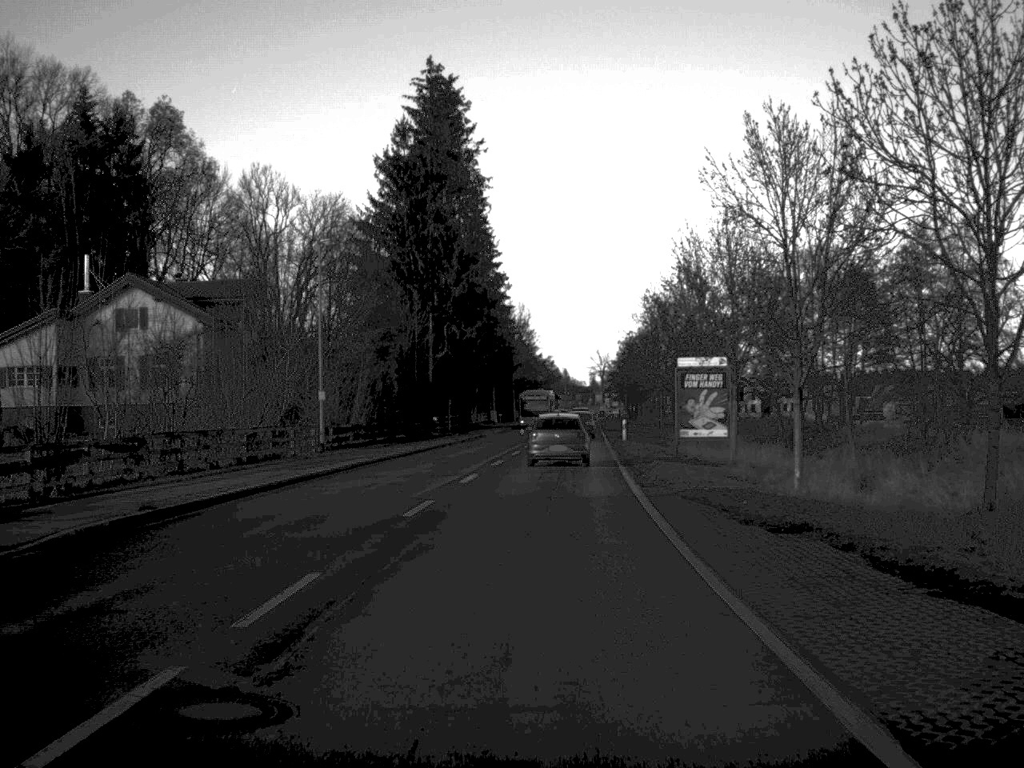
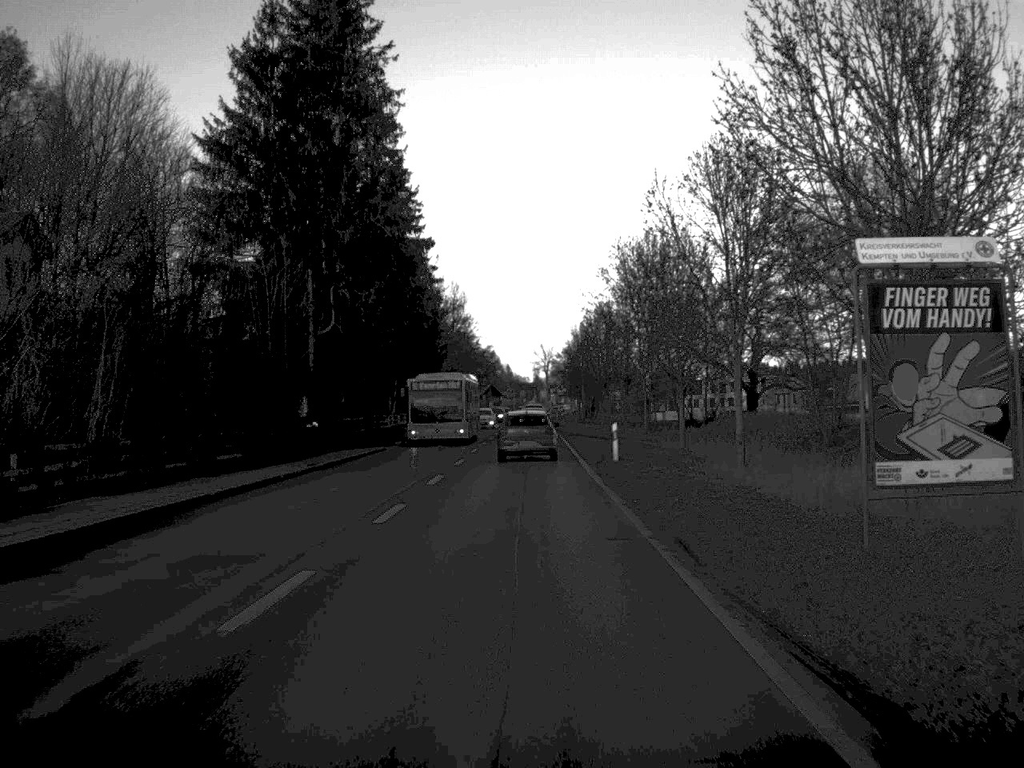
(+0.7, +26.8) m; +2°
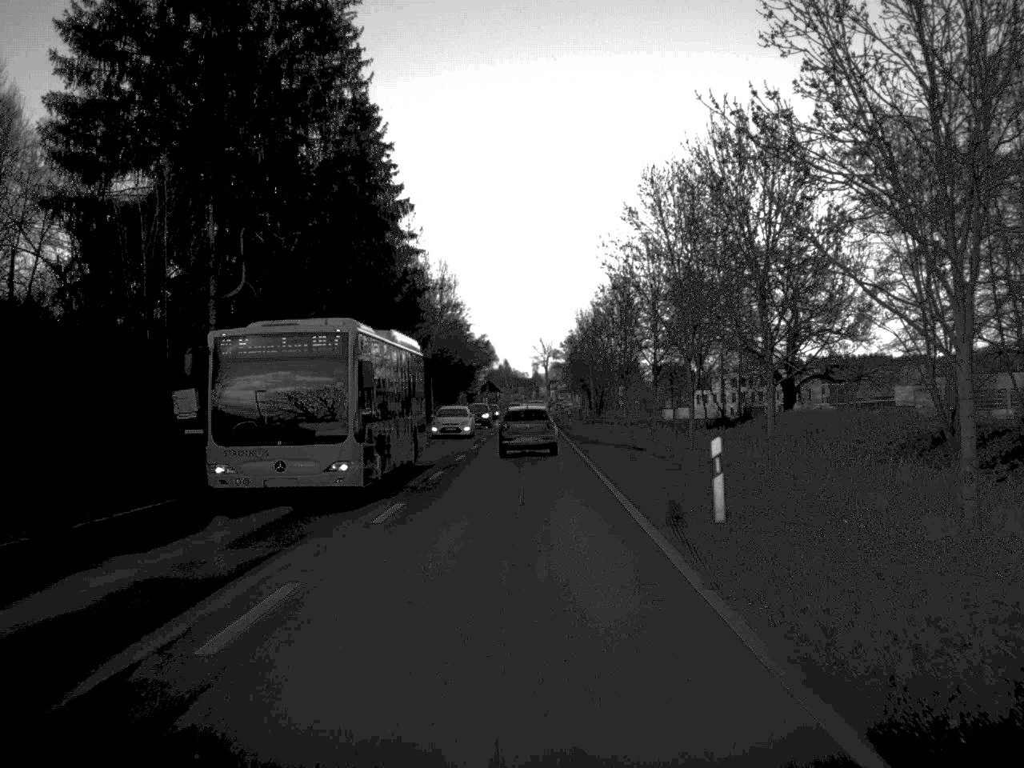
(0.0, +18.3) m; 0°
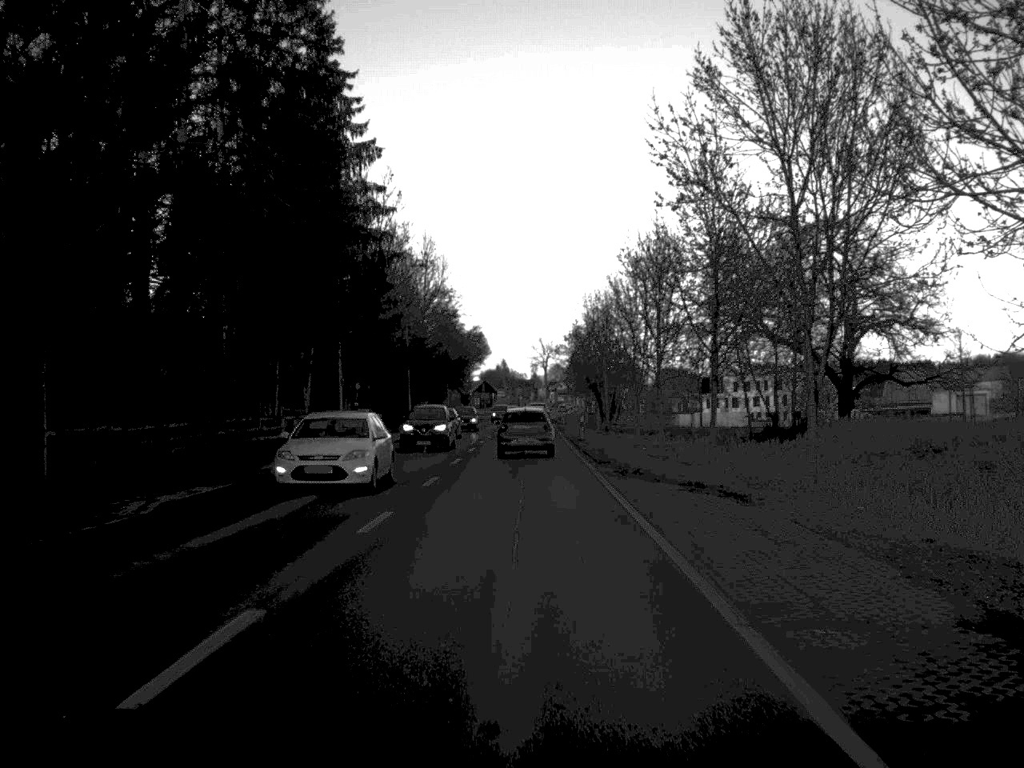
(0.0, +19.9) m; 0°
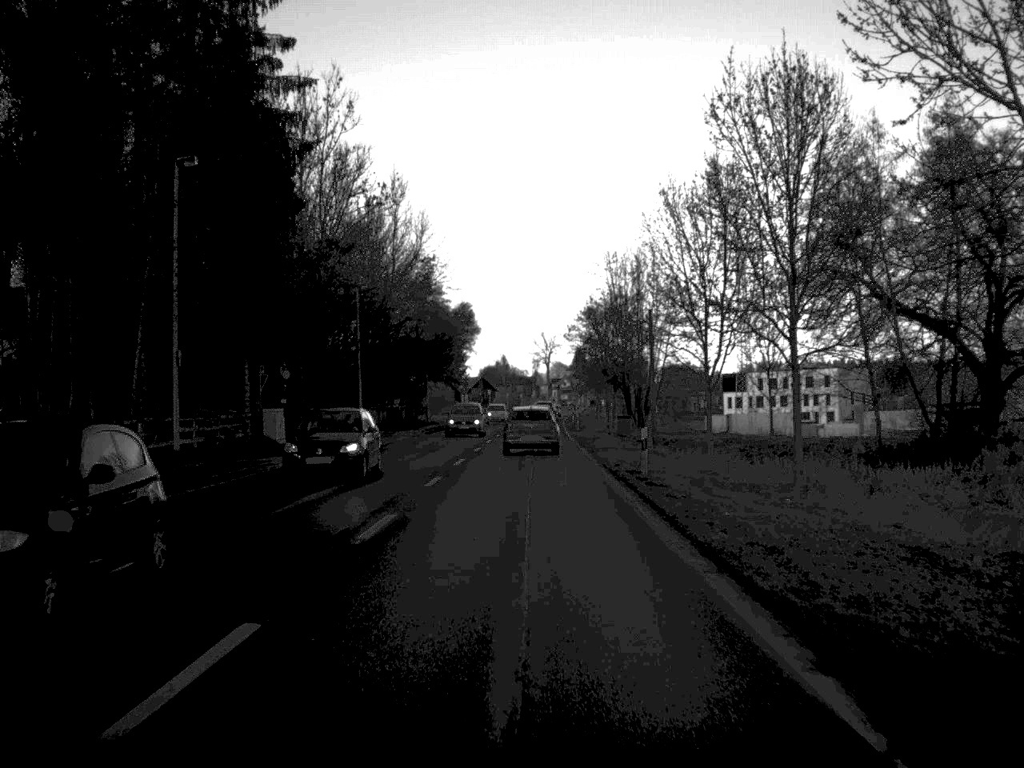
(0.0, +28.2) m; 0°
